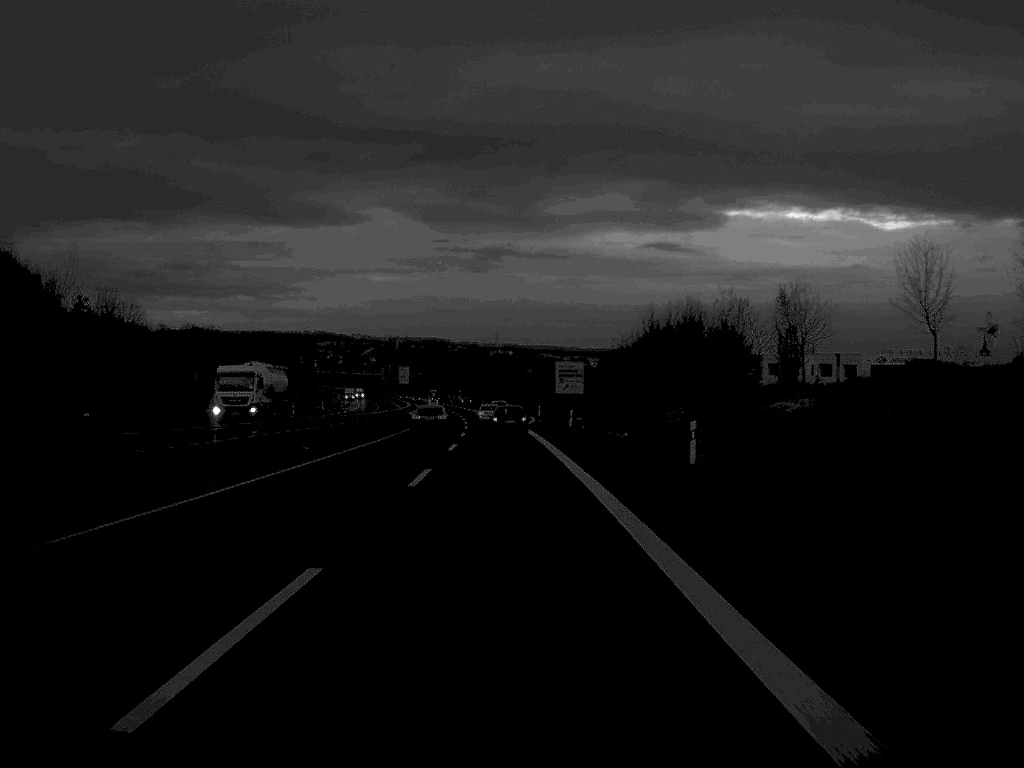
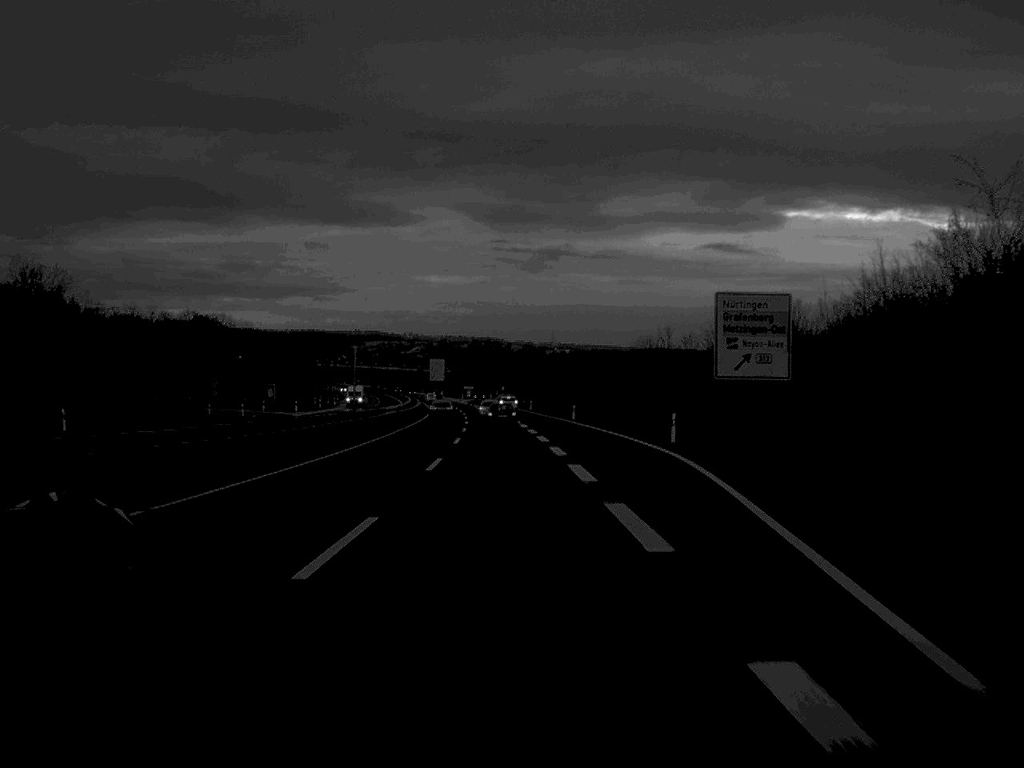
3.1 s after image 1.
(-1.9, +84.8) m; -2°
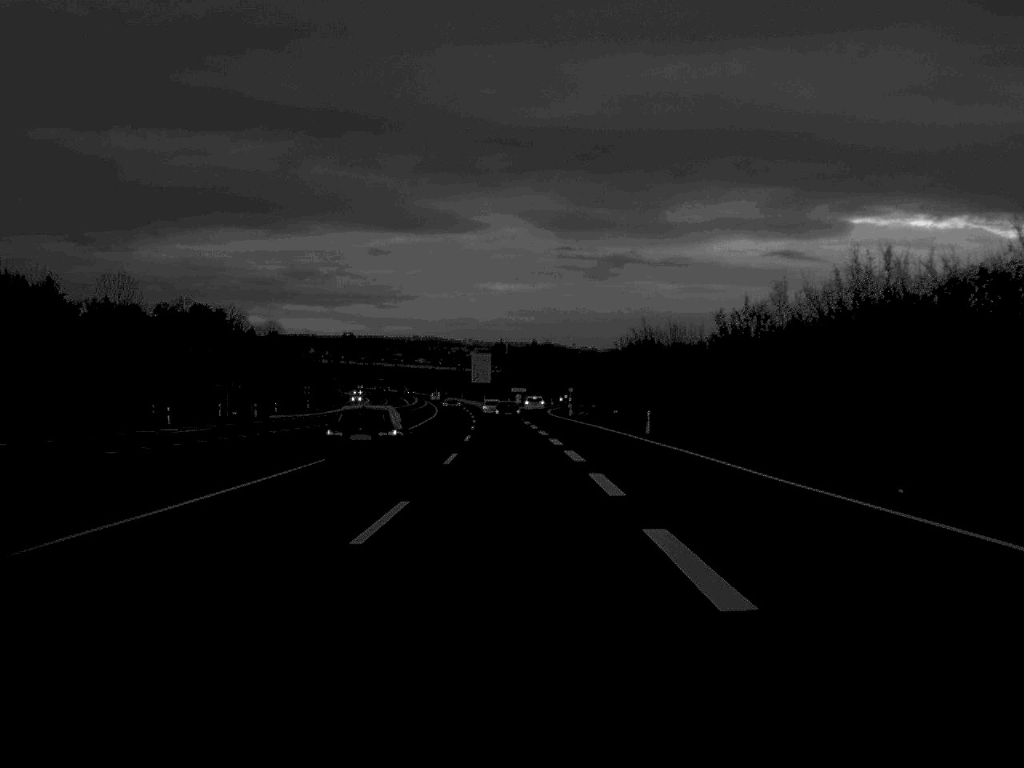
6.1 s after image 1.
(-2.1, +87.4) m; -3°
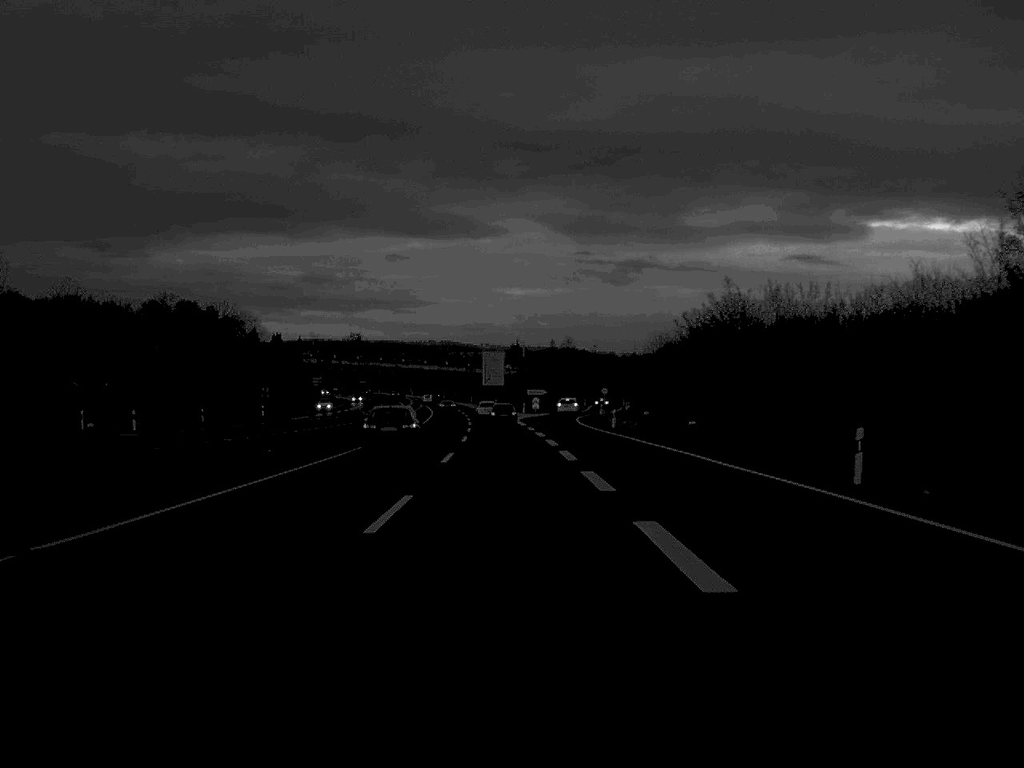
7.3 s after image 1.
(-0.2, +34.9) m; -1°
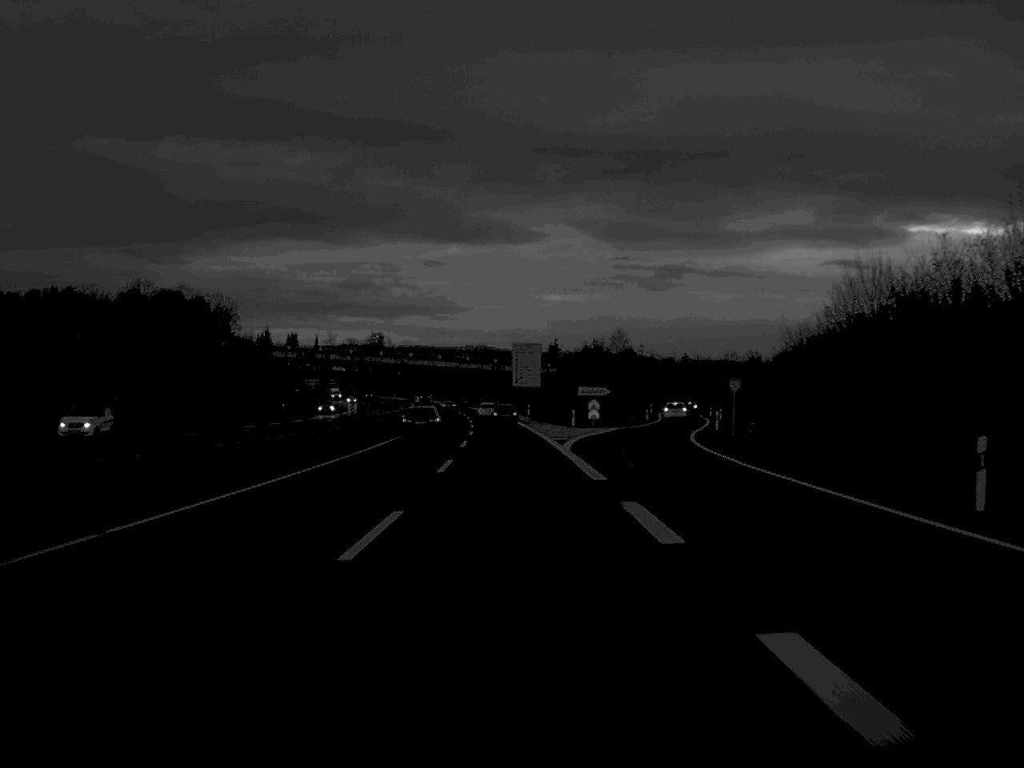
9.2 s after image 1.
(-0.8, +55.7) m; -2°
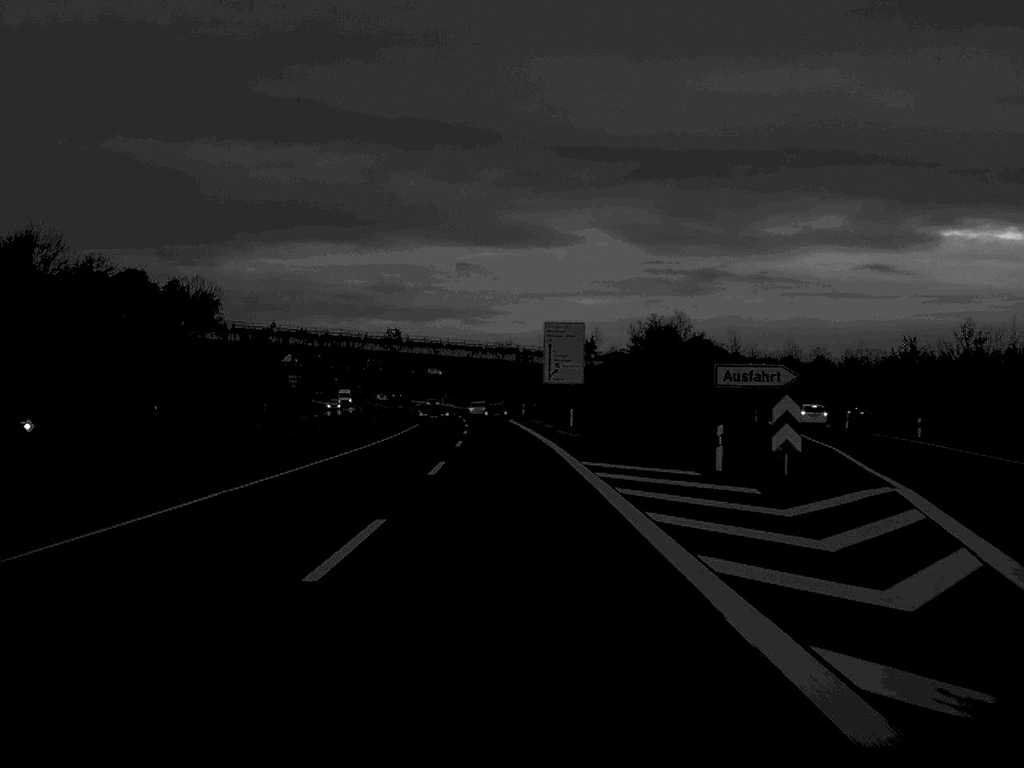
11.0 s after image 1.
(-0.6, +53.0) m; -1°
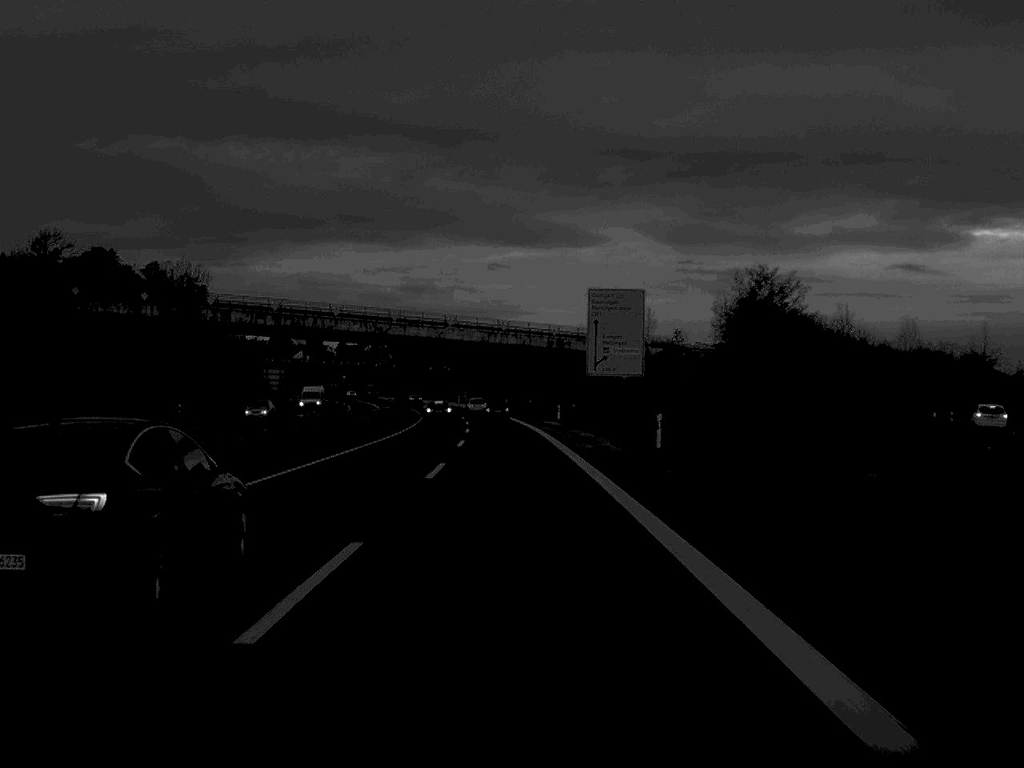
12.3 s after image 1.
(-0.4, +38.3) m; -1°
